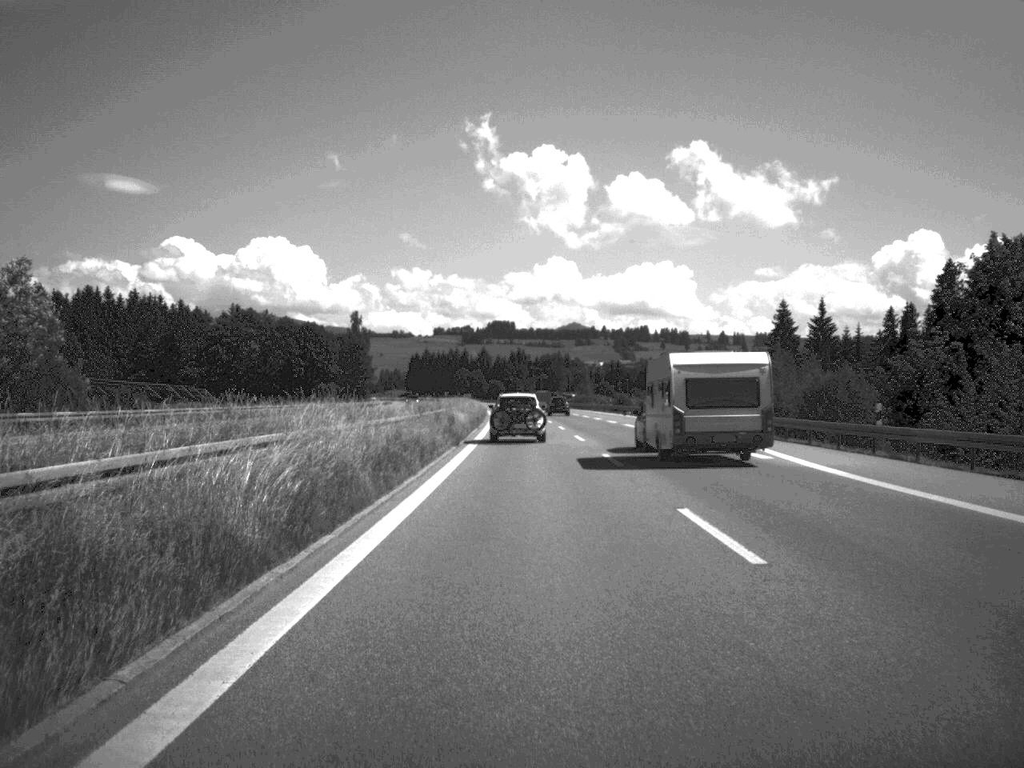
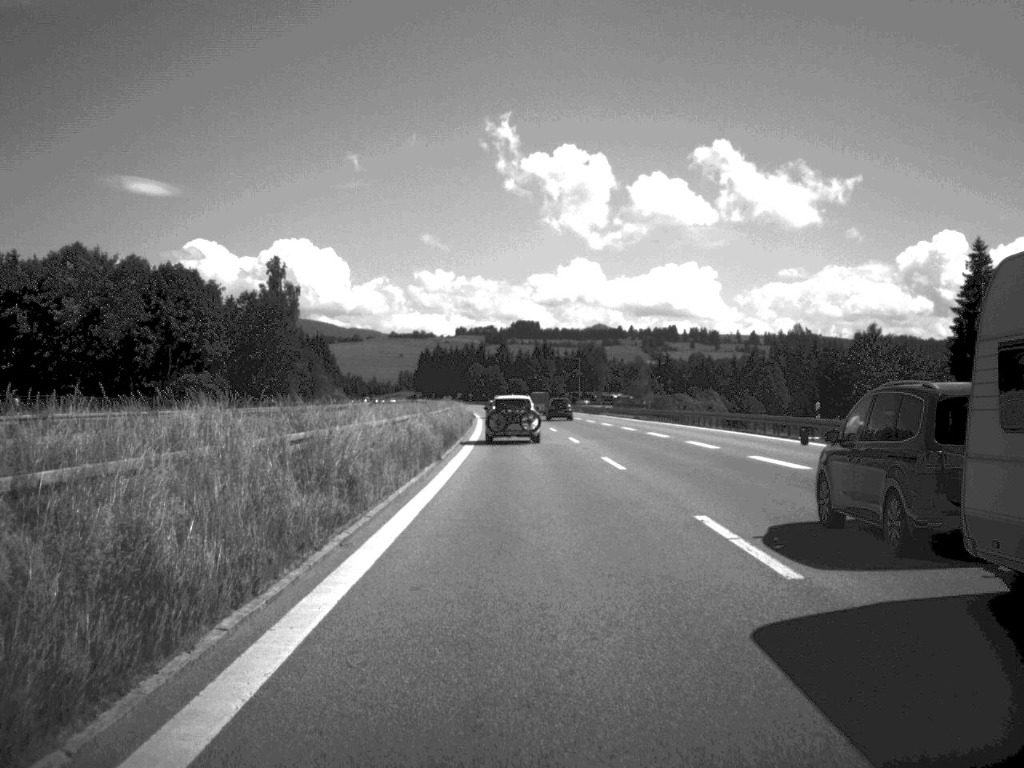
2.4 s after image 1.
(-0.9, +86.5) m; -1°
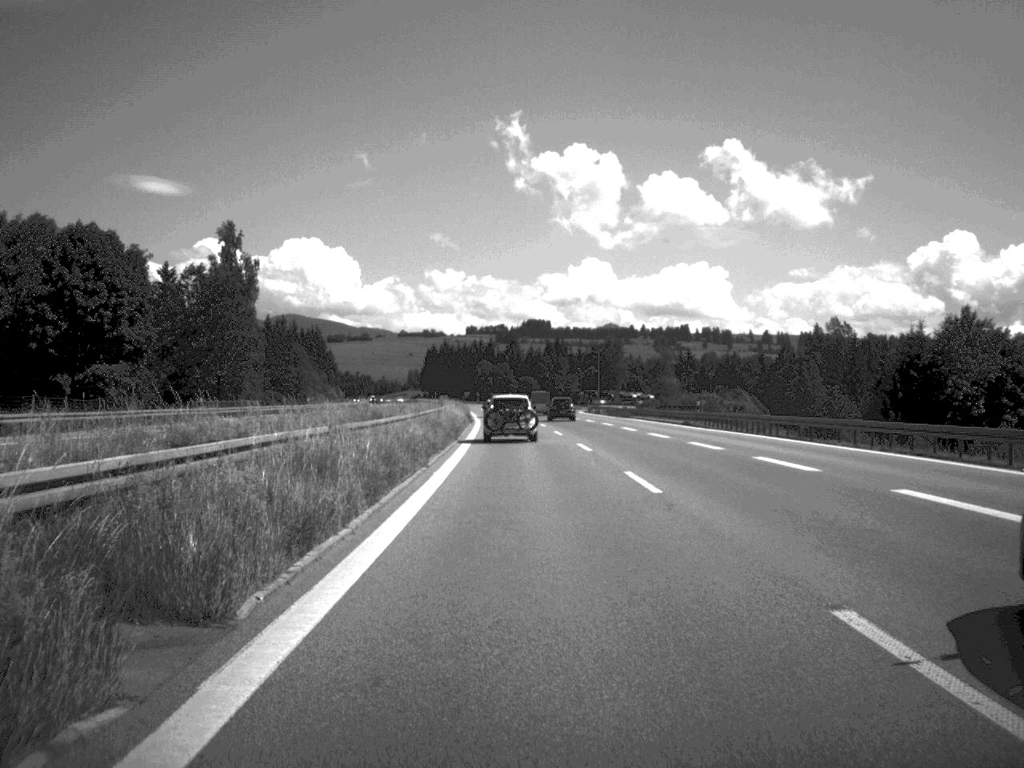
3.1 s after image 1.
(-0.1, +24.9) m; -1°
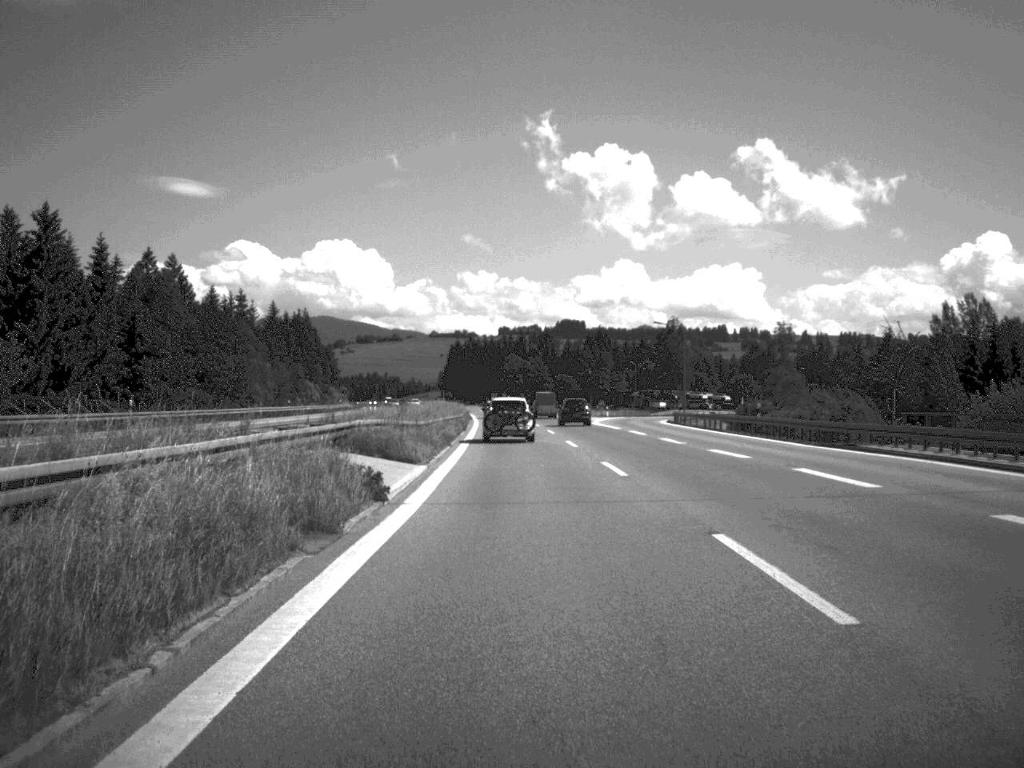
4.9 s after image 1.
(-0.9, +63.4) m; -2°
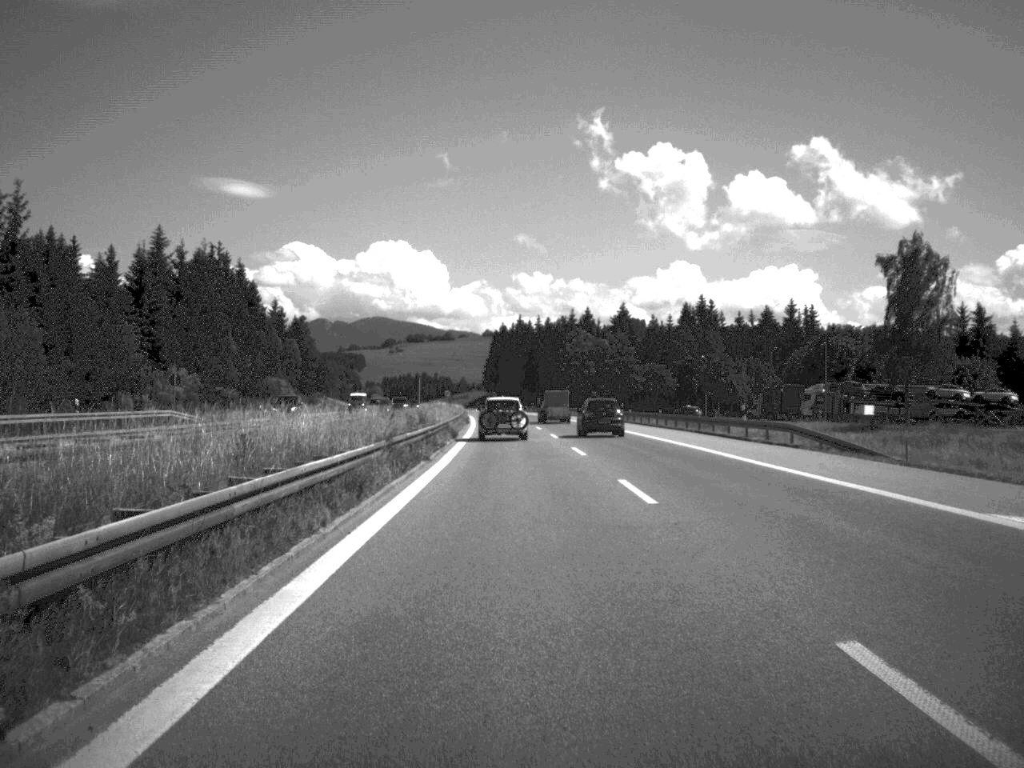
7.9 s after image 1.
(-2.7, +110.0) m; -3°
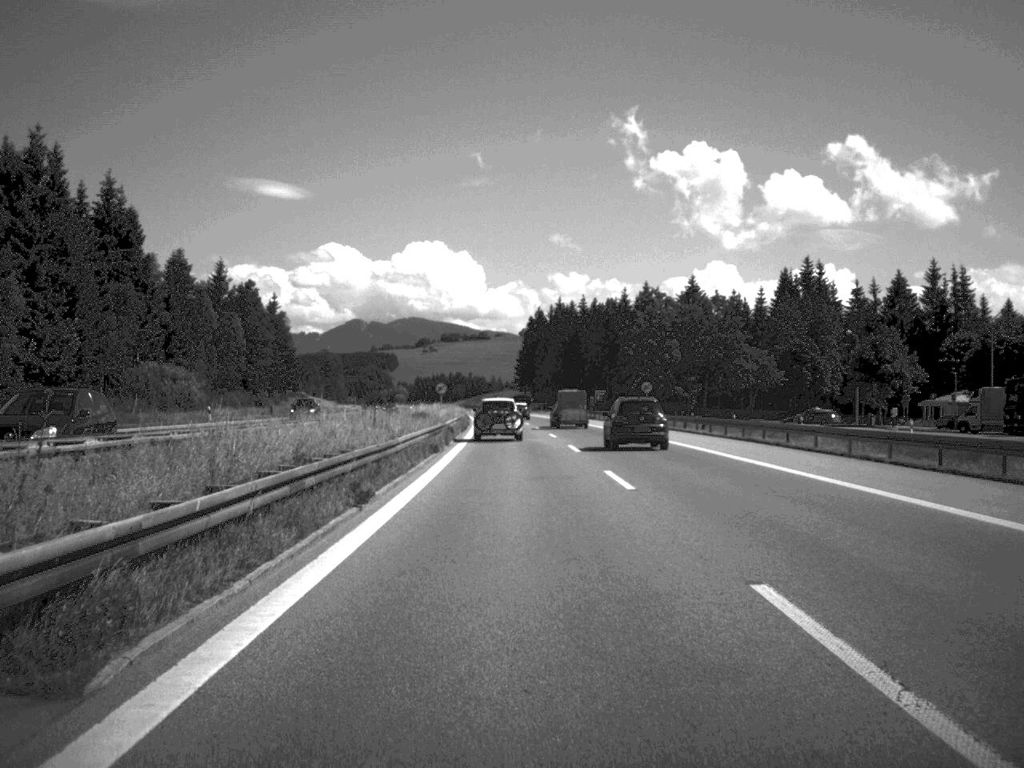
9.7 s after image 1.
(-1.0, +66.1) m; -2°
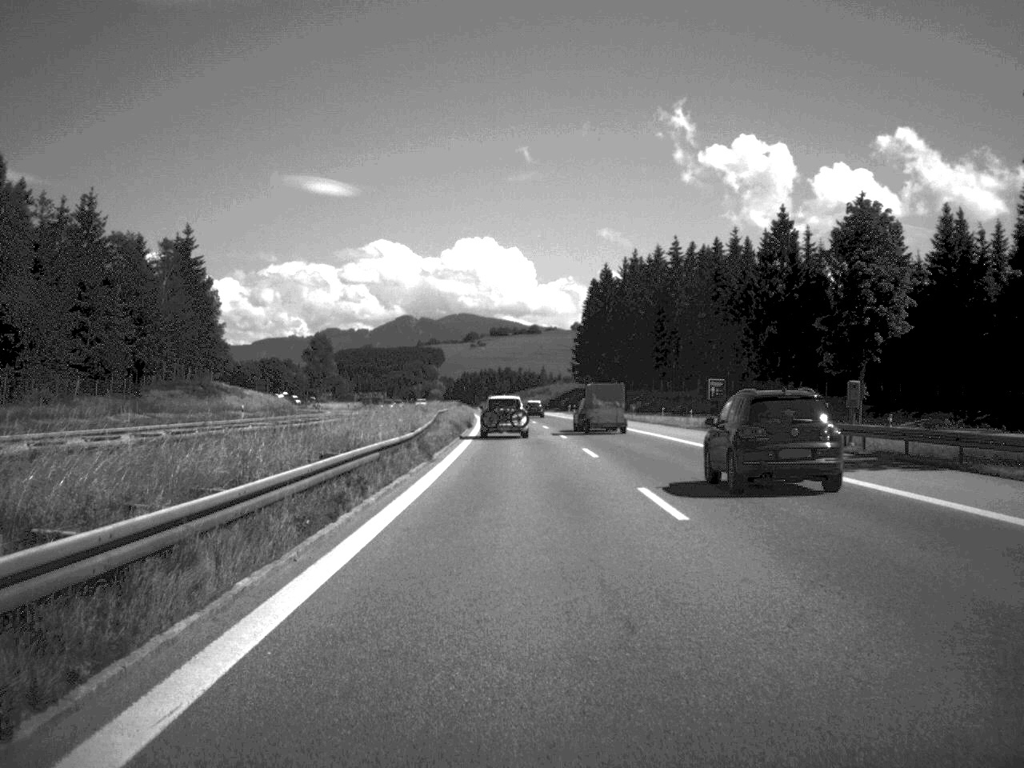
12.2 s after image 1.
(-1.9, +91.7) m; -3°
